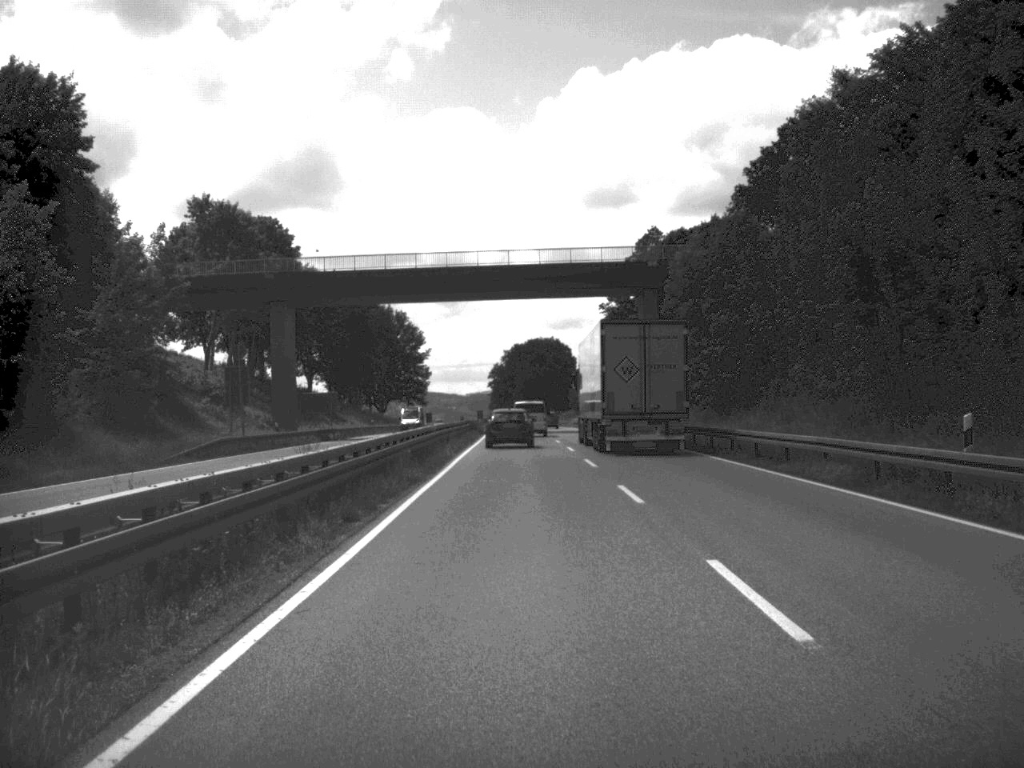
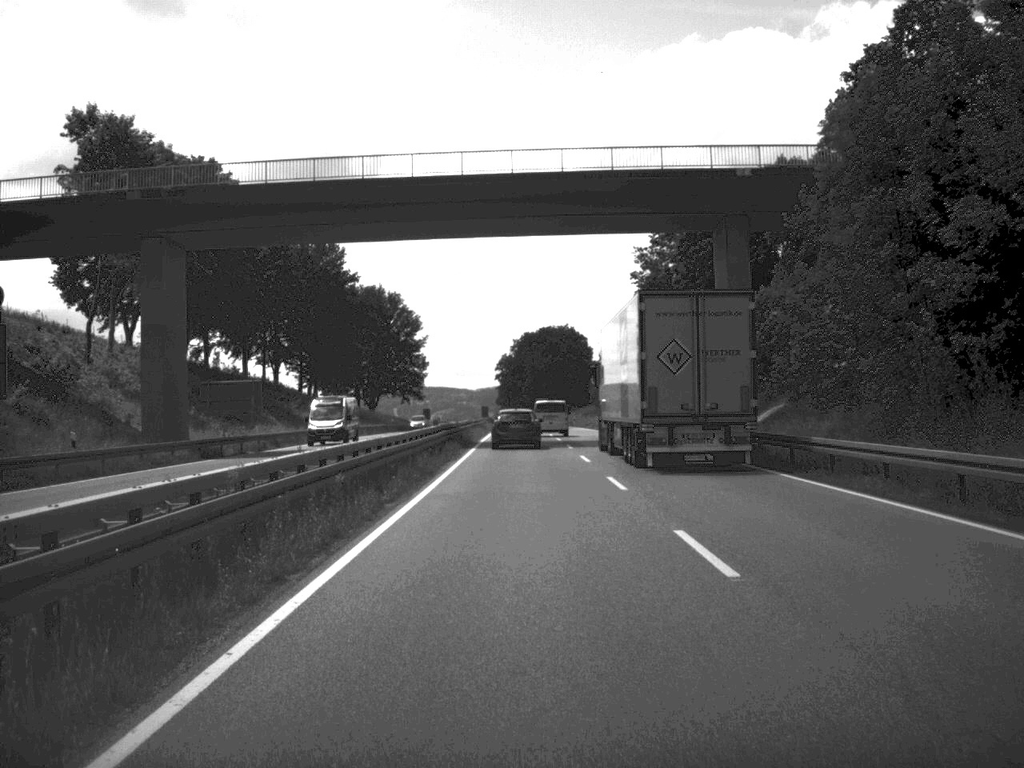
(-0.2, +32.1) m; -1°
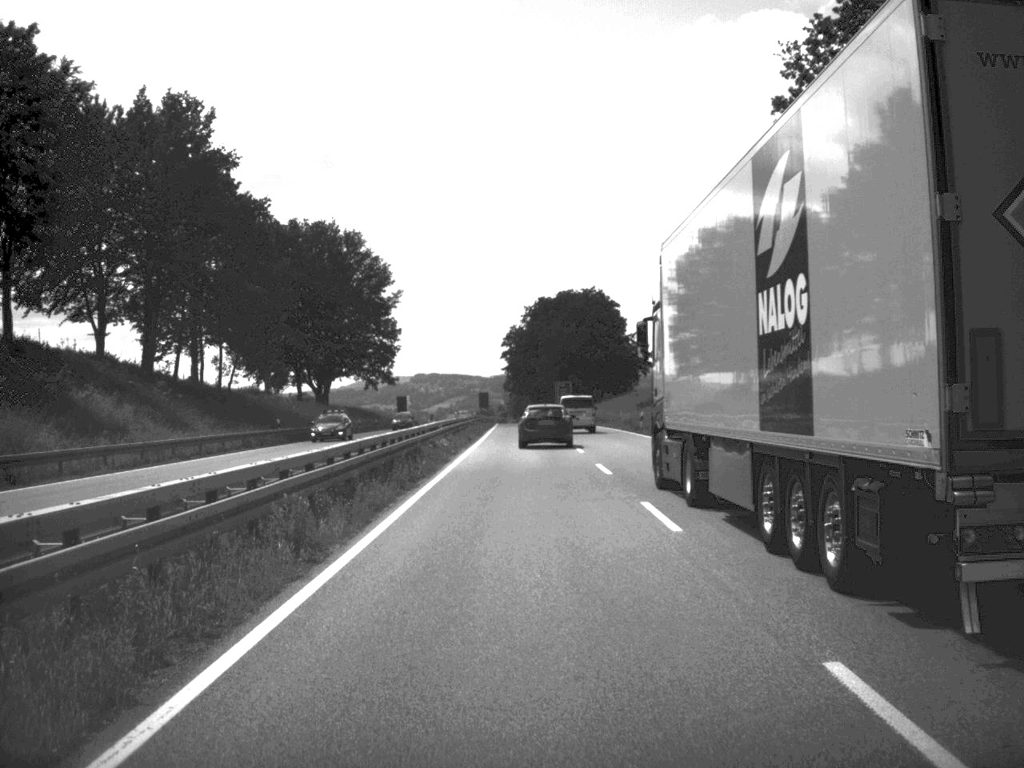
(-0.4, +67.0) m; -1°
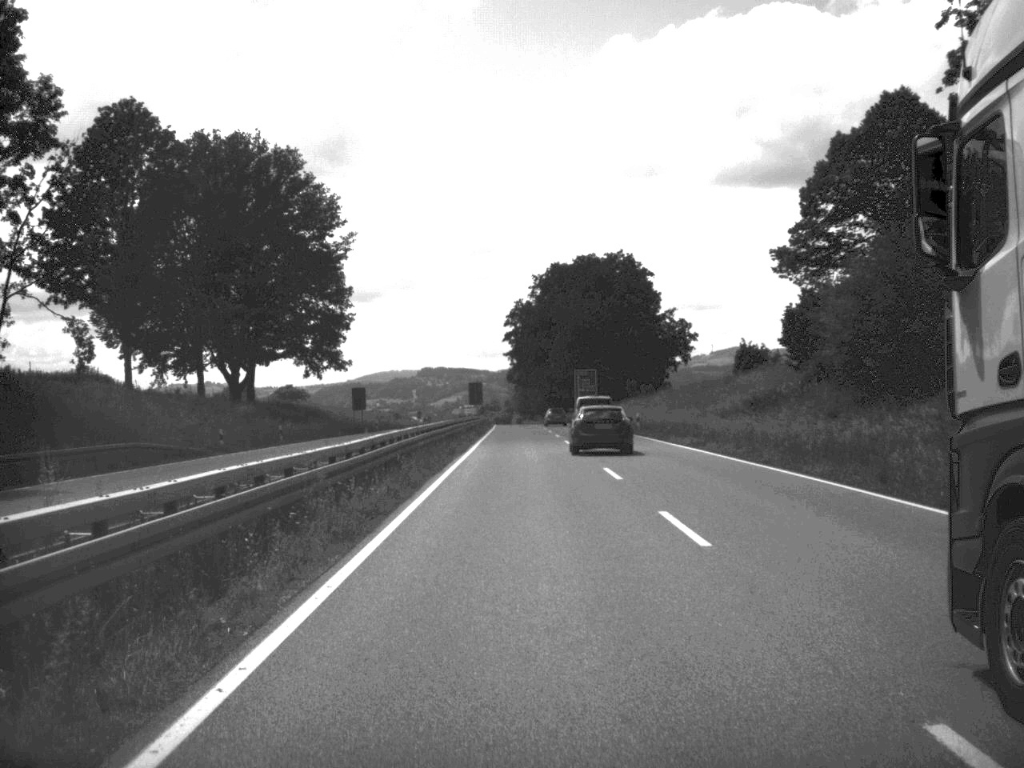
(-0.3, +48.7) m; 0°
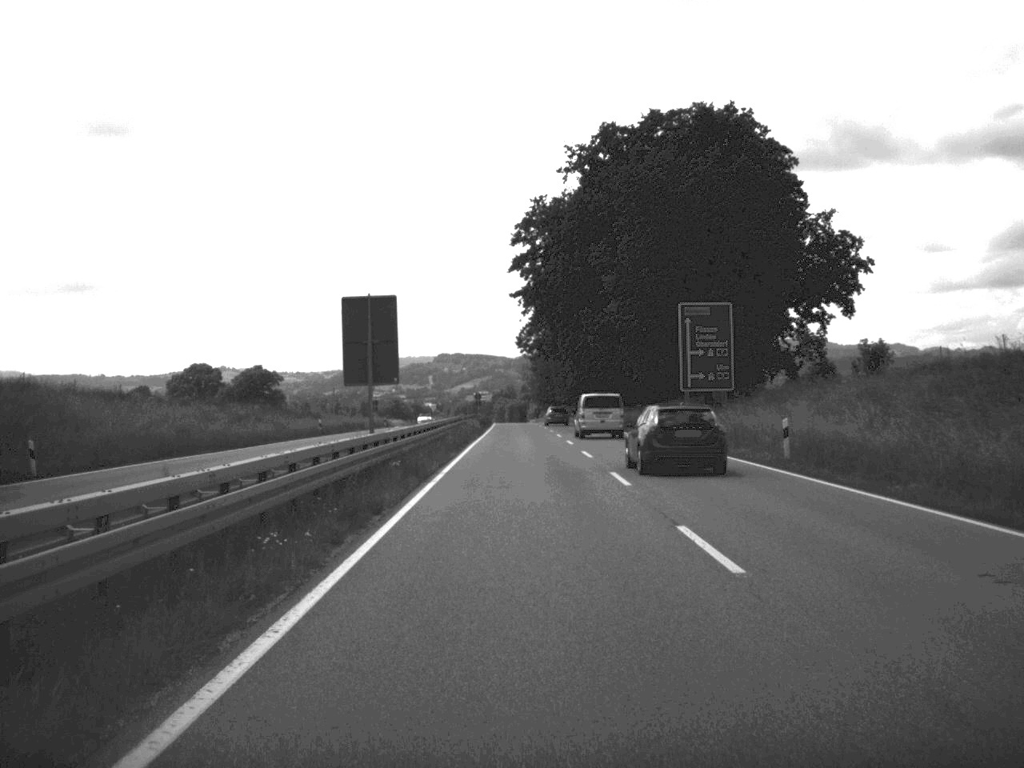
(-0.8, +84.8) m; -1°
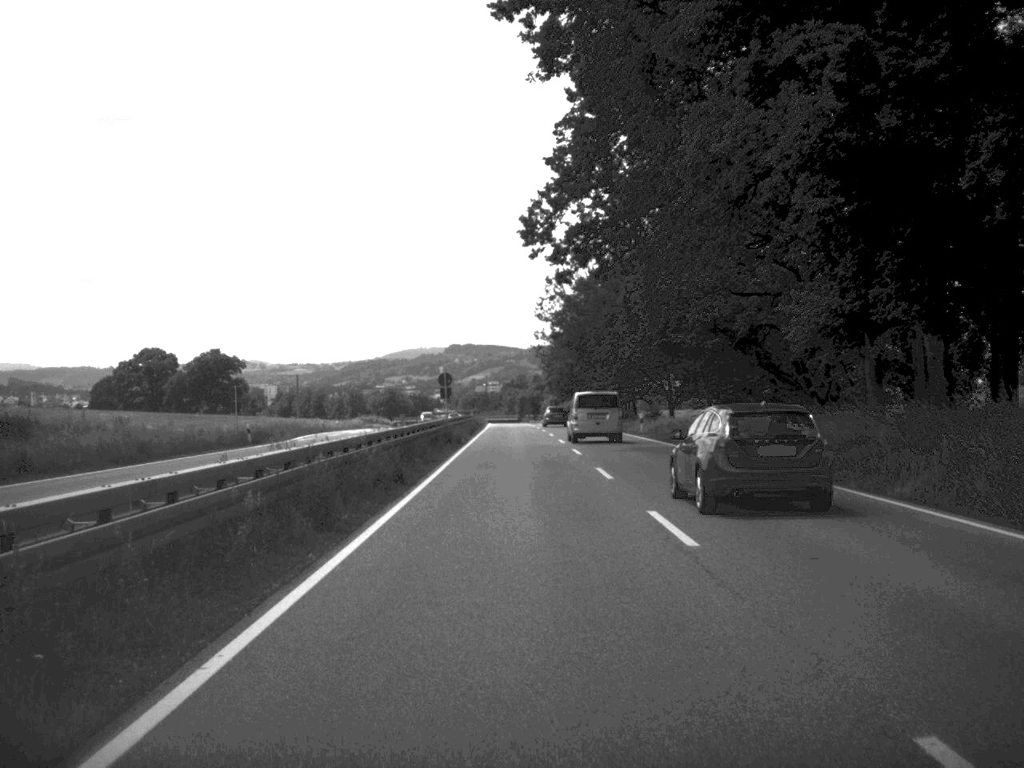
(-0.4, +68.6) m; -1°
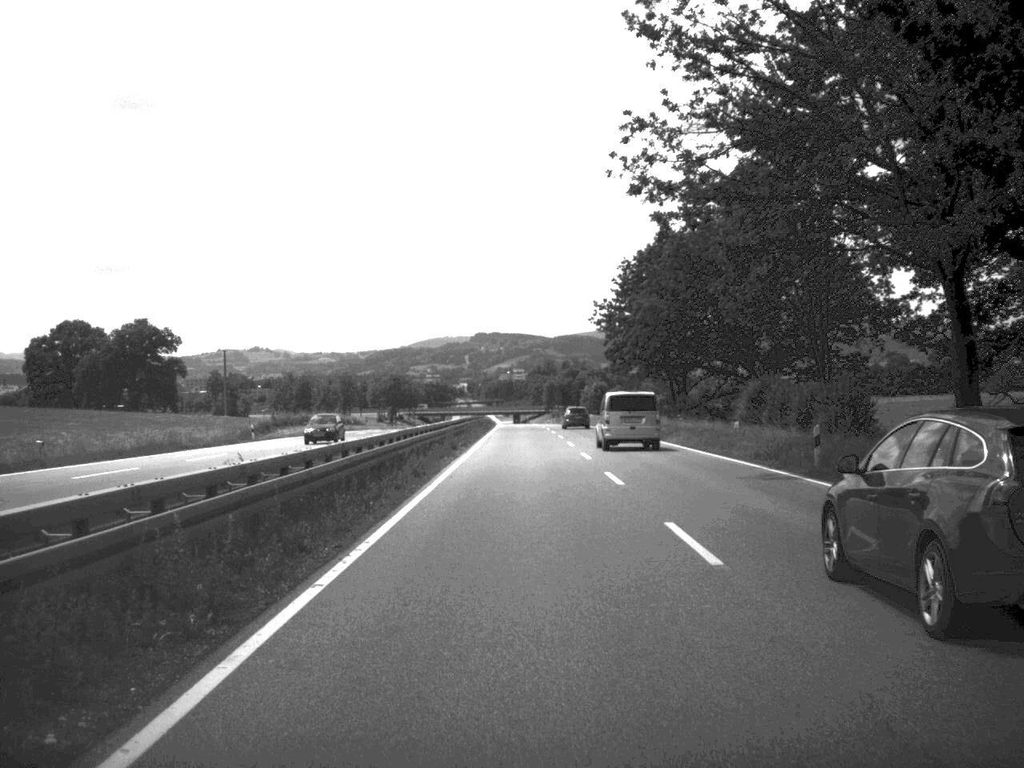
(-1.1, +83.7) m; -1°
